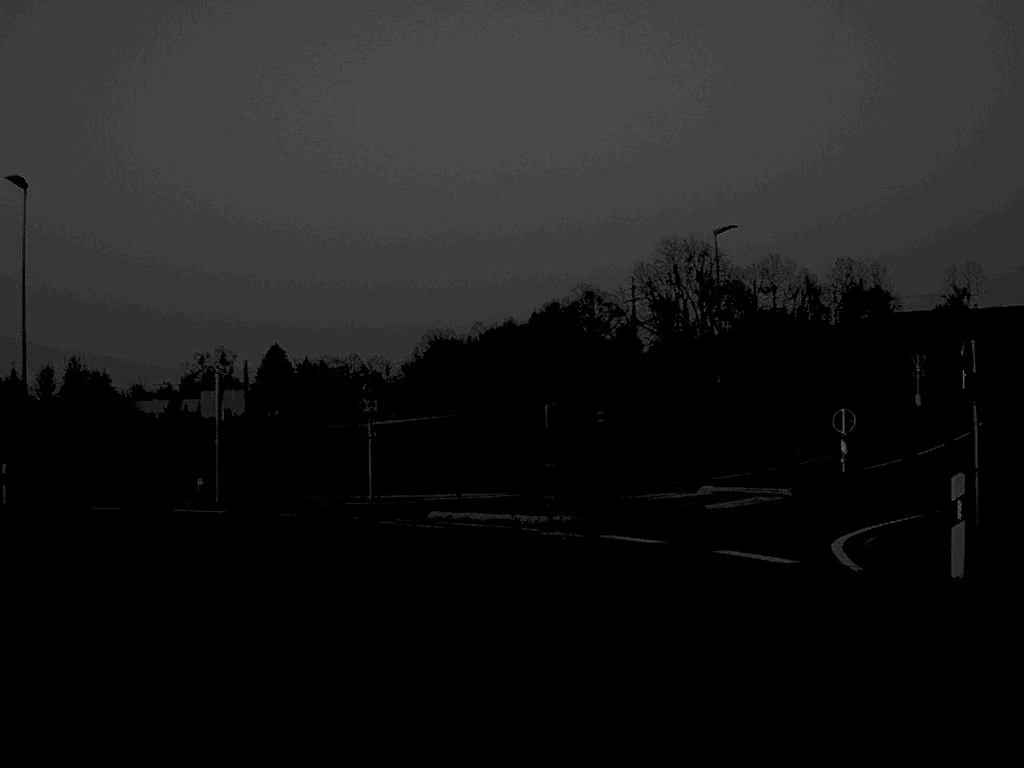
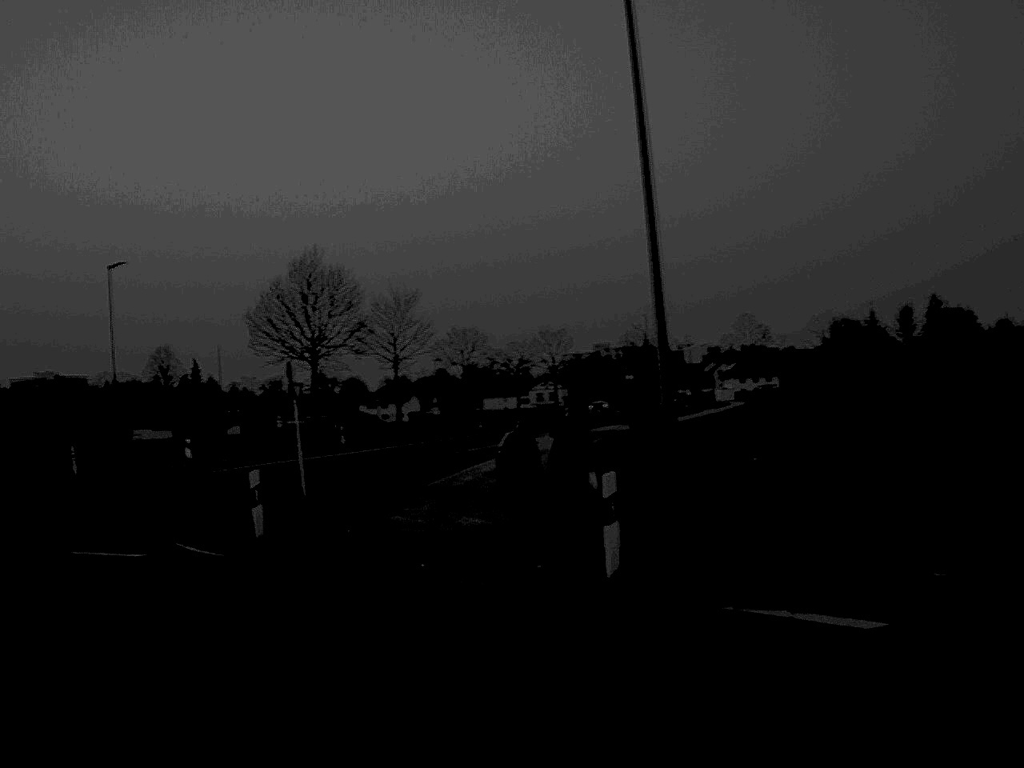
(-4.4, +18.0) m; -40°
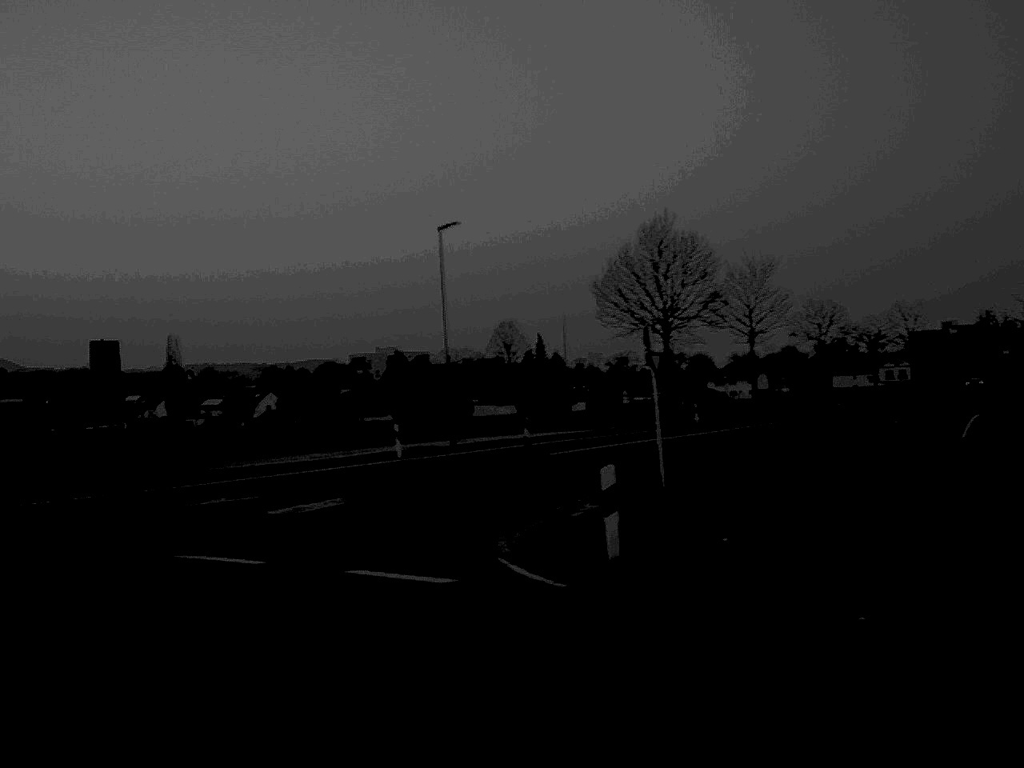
(-0.6, +4.6) m; -15°
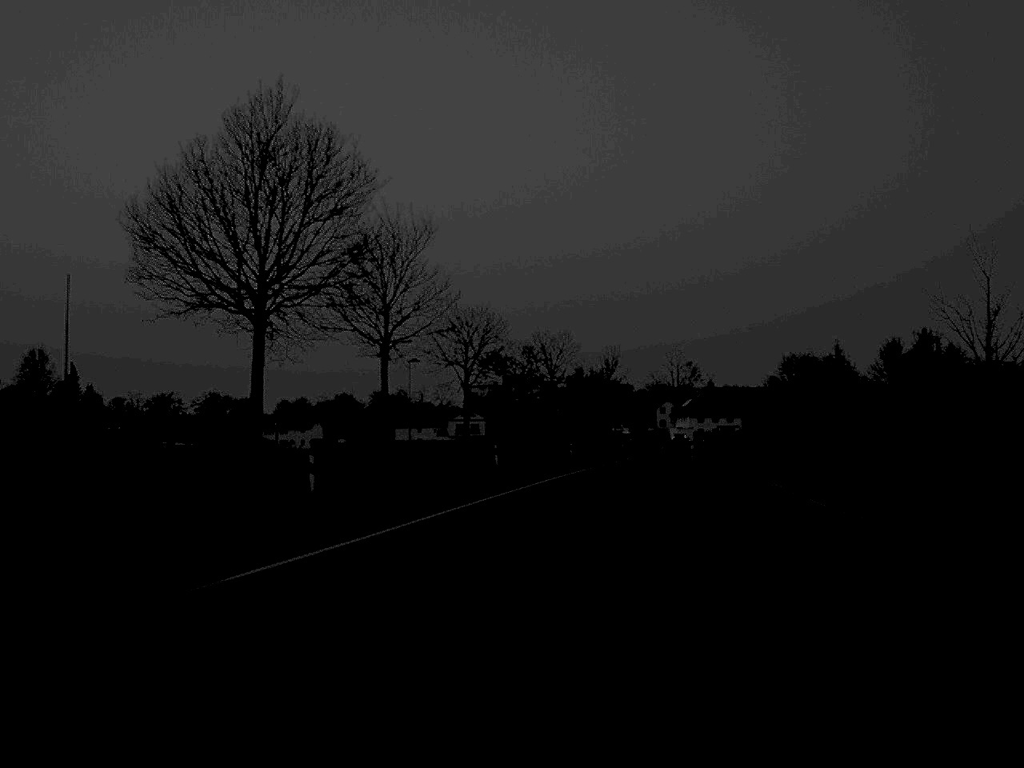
(+2.6, +31.6) m; +22°
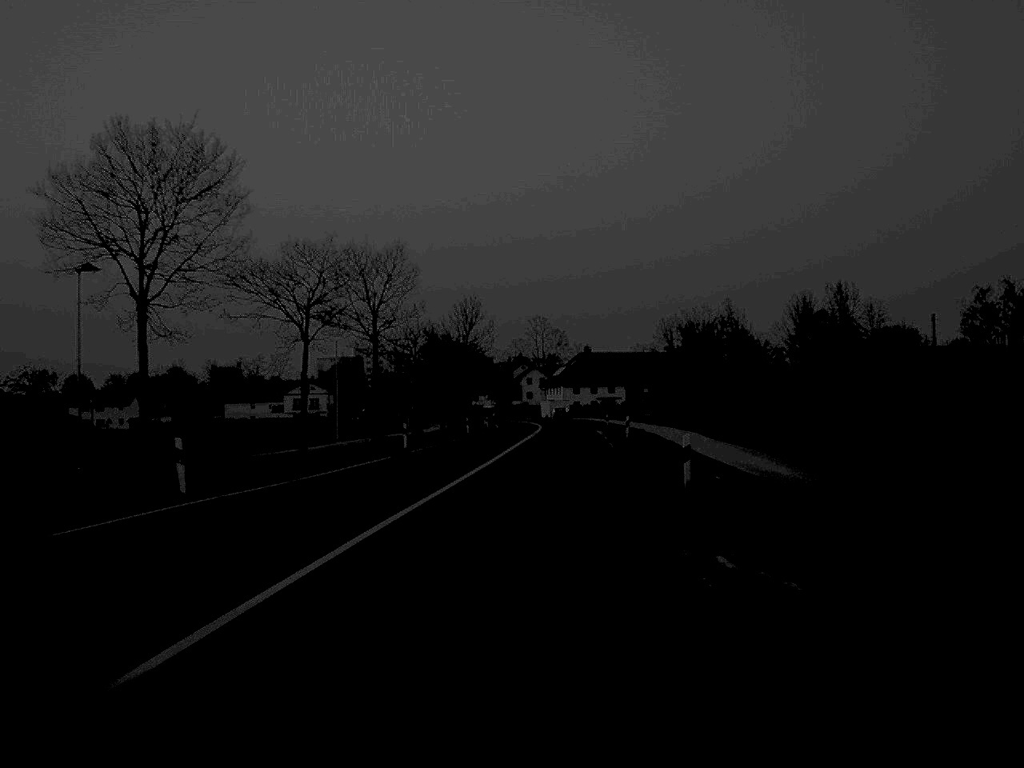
(+2.1, +35.7) m; +6°
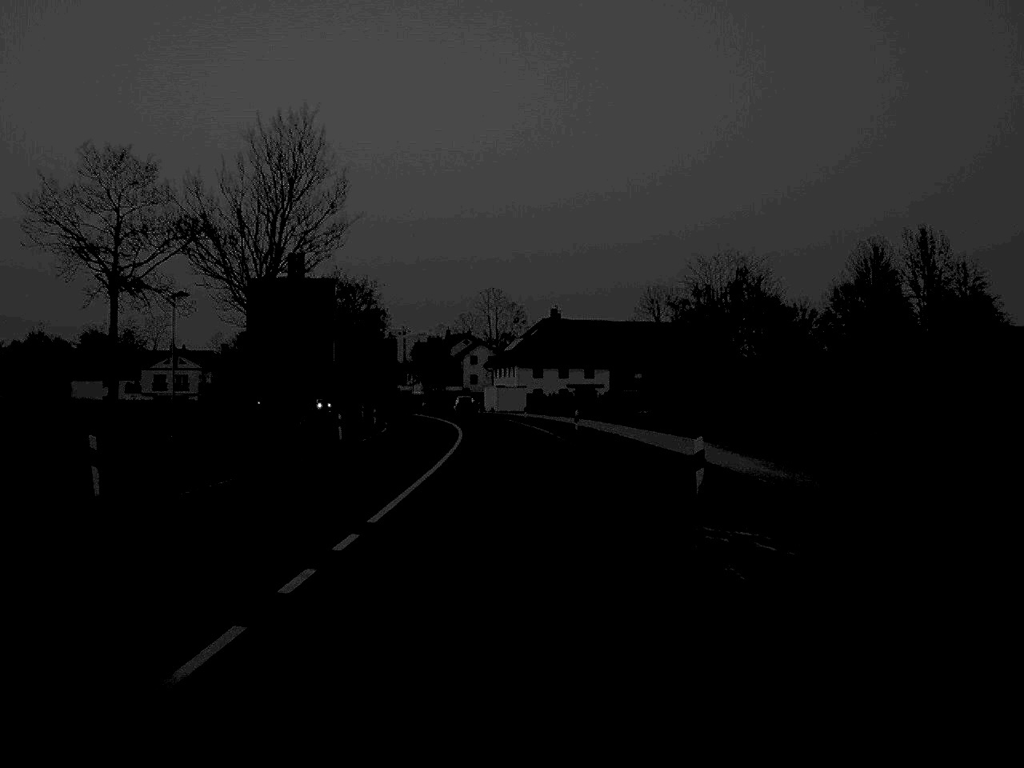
(+2.0, +63.6) m; +2°
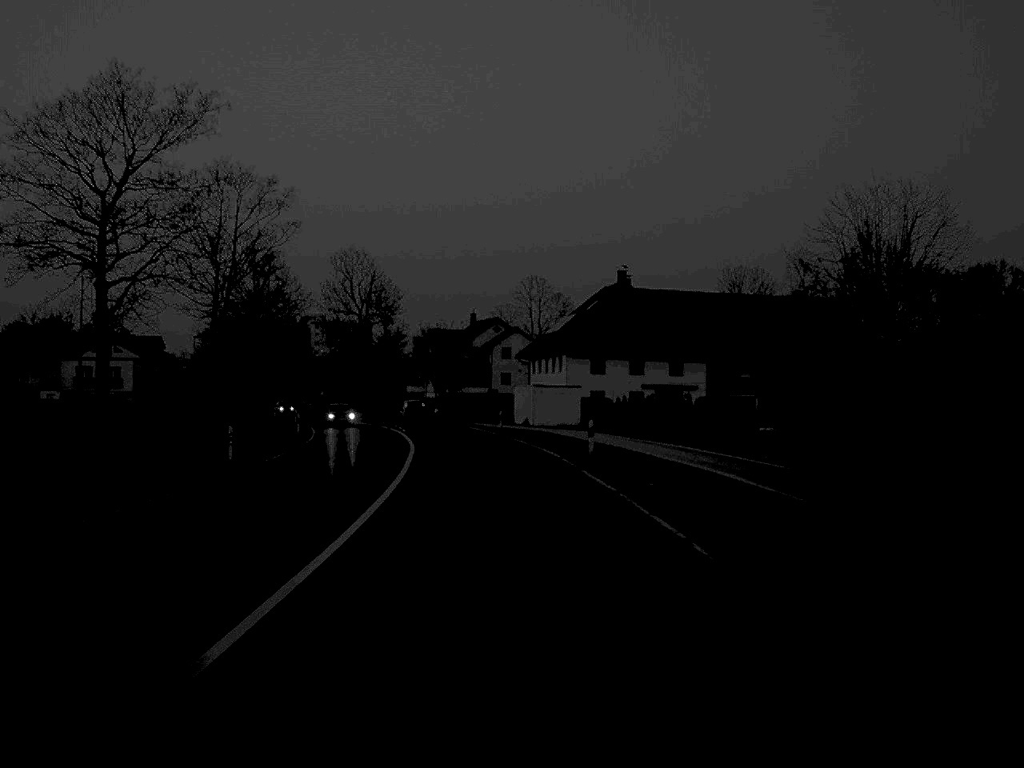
(-0.5, +46.6) m; -2°
